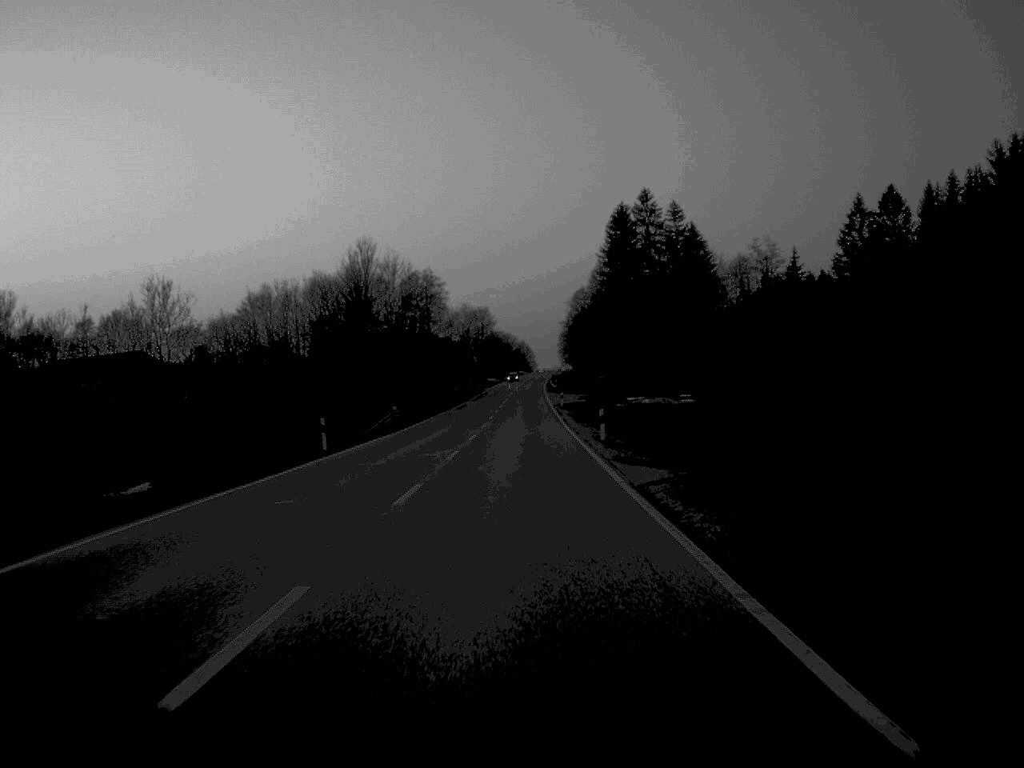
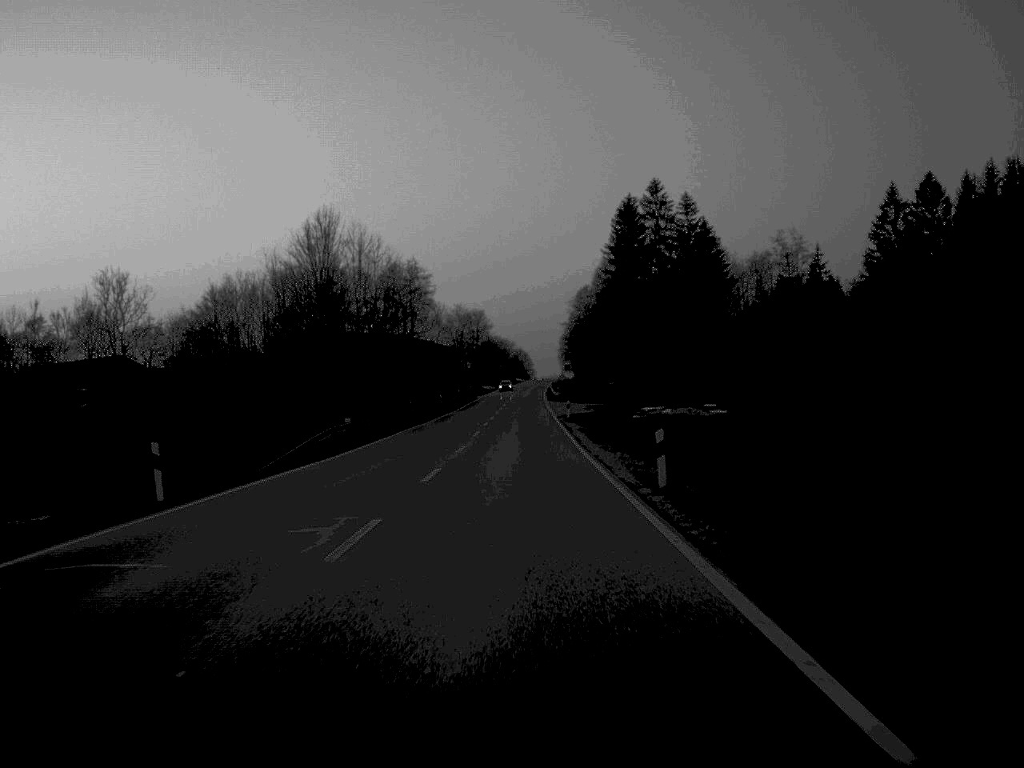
(0.0, +17.9) m; 0°
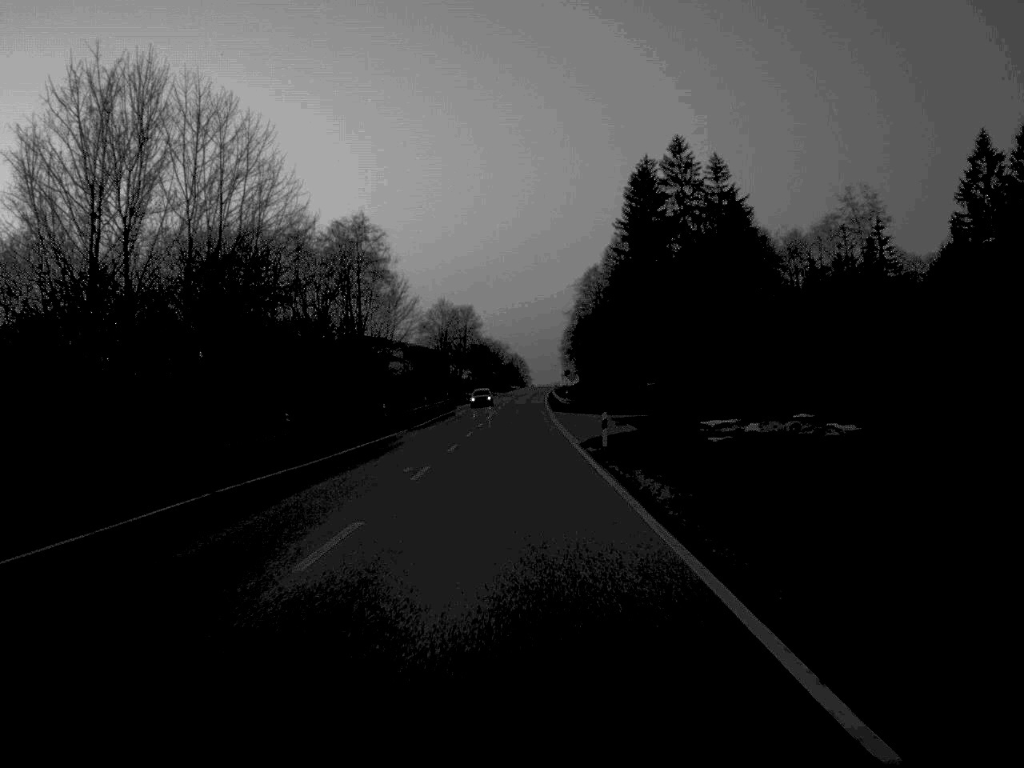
(+0.1, +36.4) m; 0°
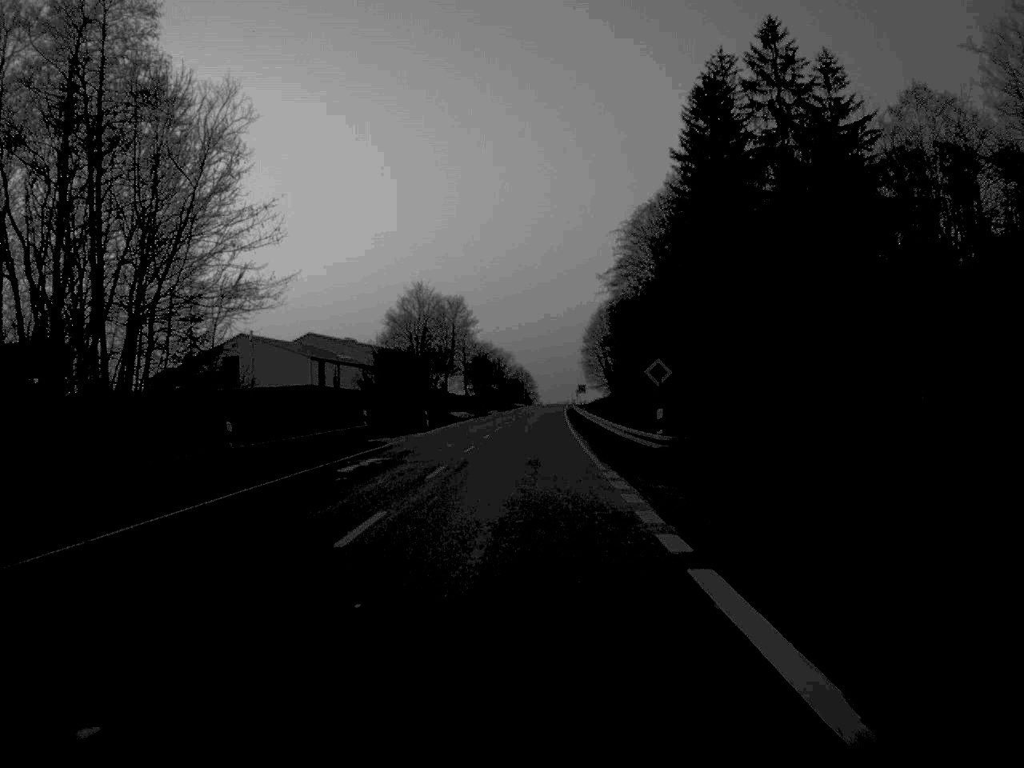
(-0.1, +56.8) m; 0°
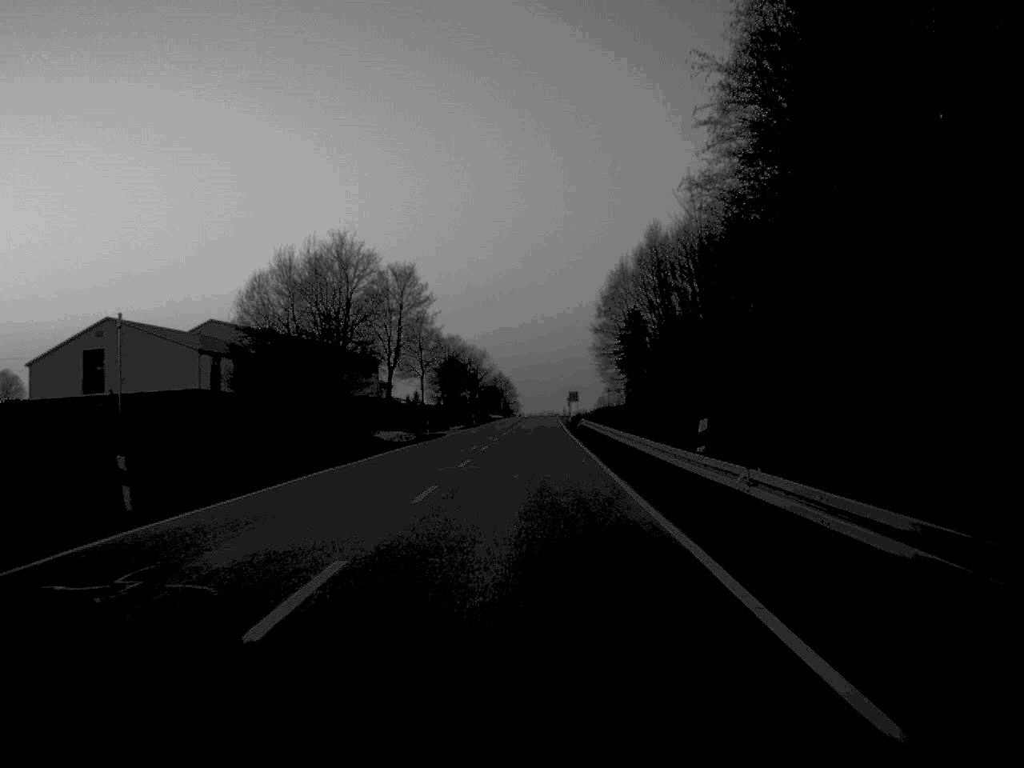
(+0.3, +52.9) m; +1°
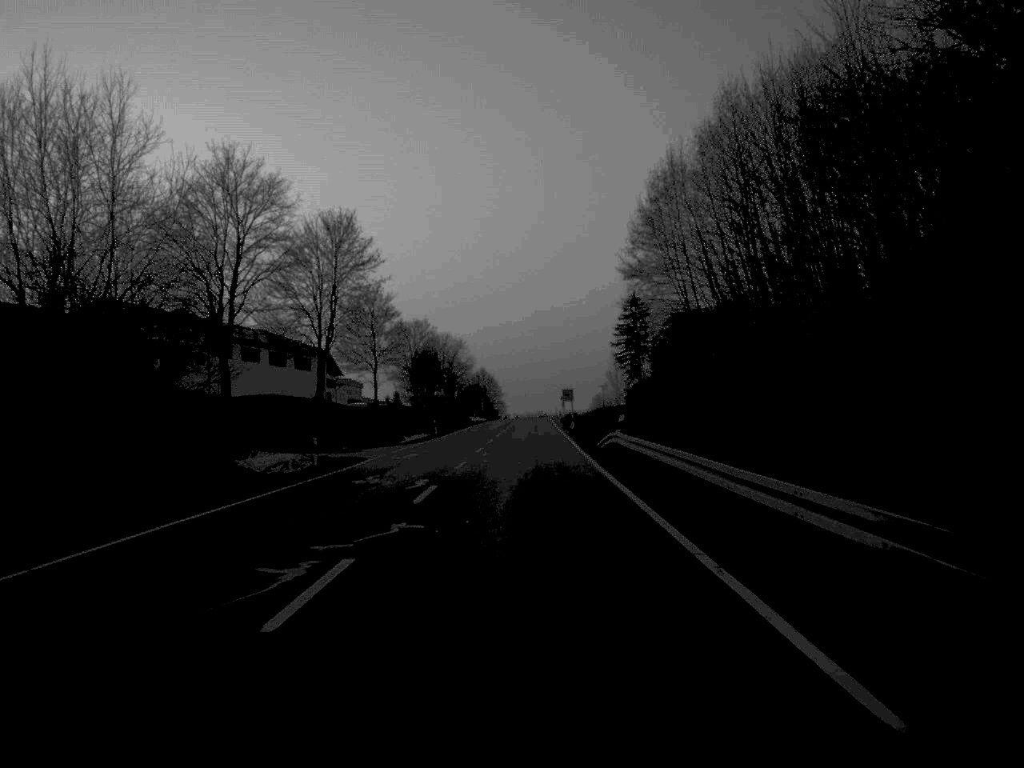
(+0.2, +35.2) m; +1°
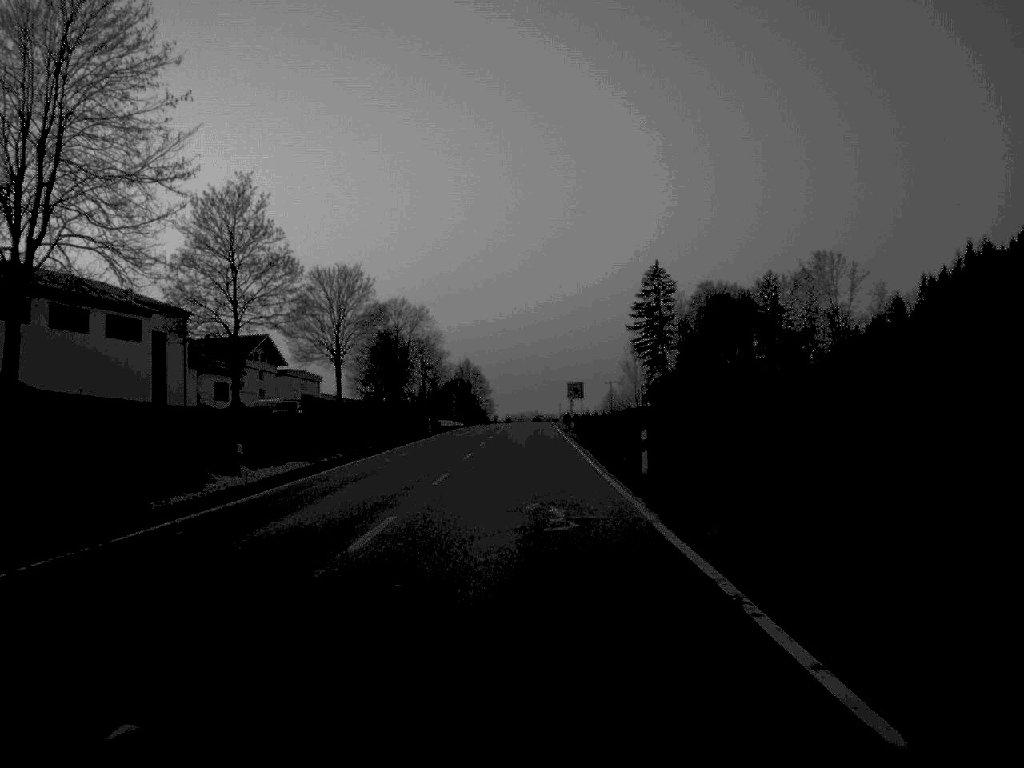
(+0.3, +54.3) m; 0°
